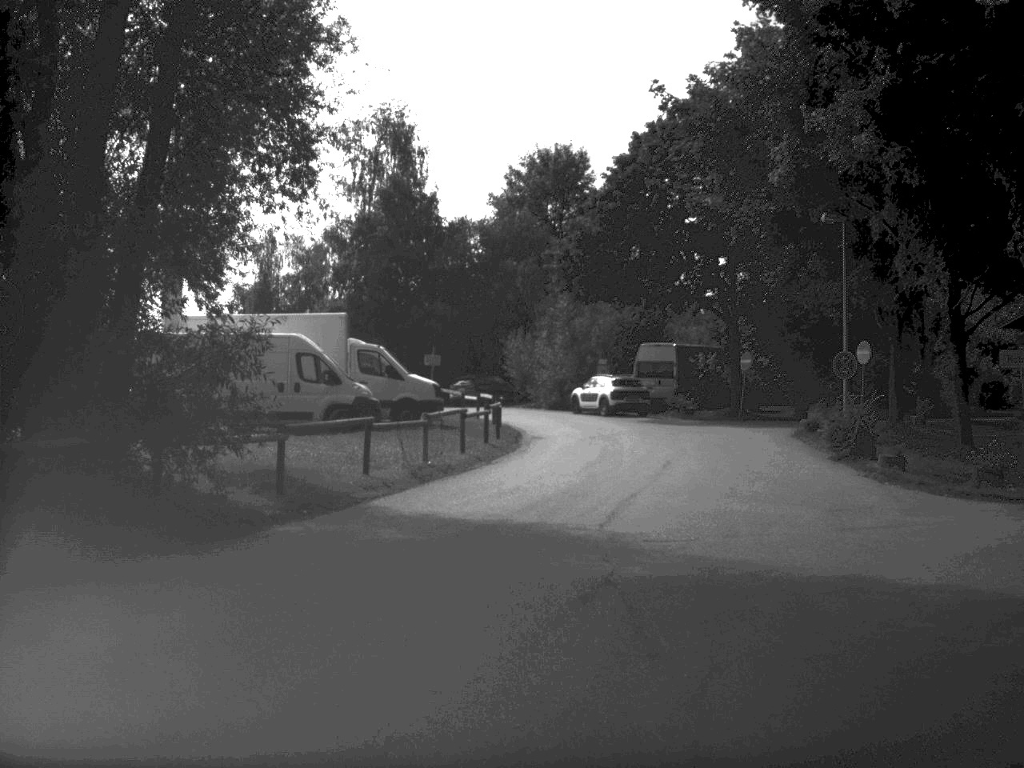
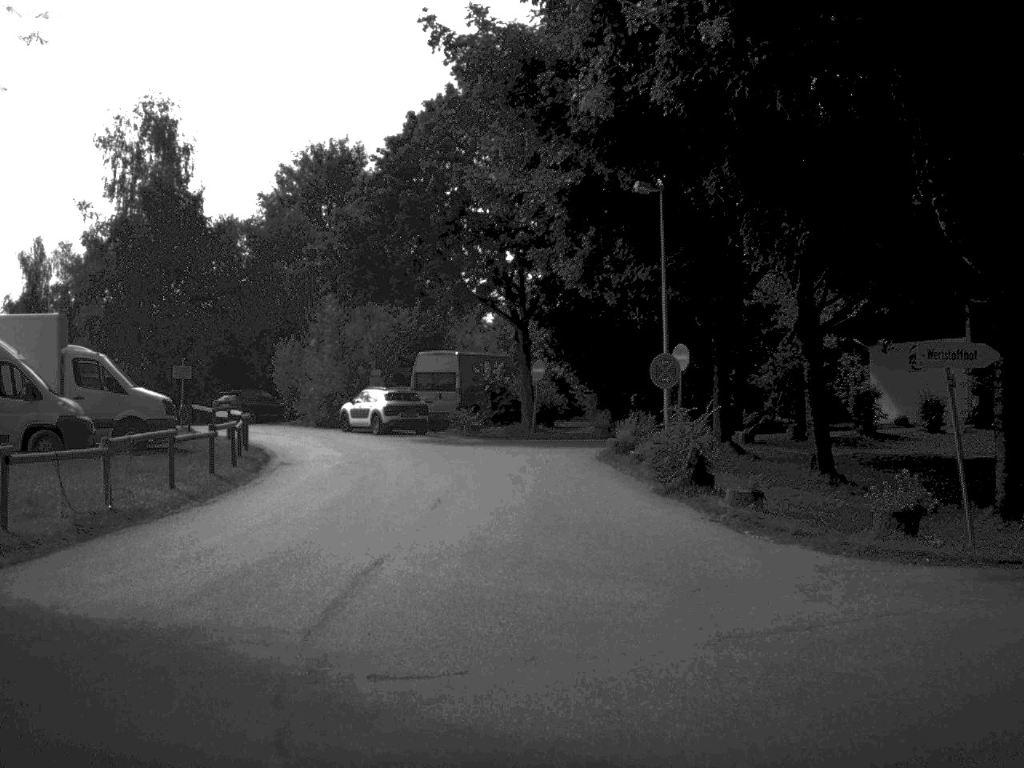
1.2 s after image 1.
(+0.6, +5.7) m; +9°
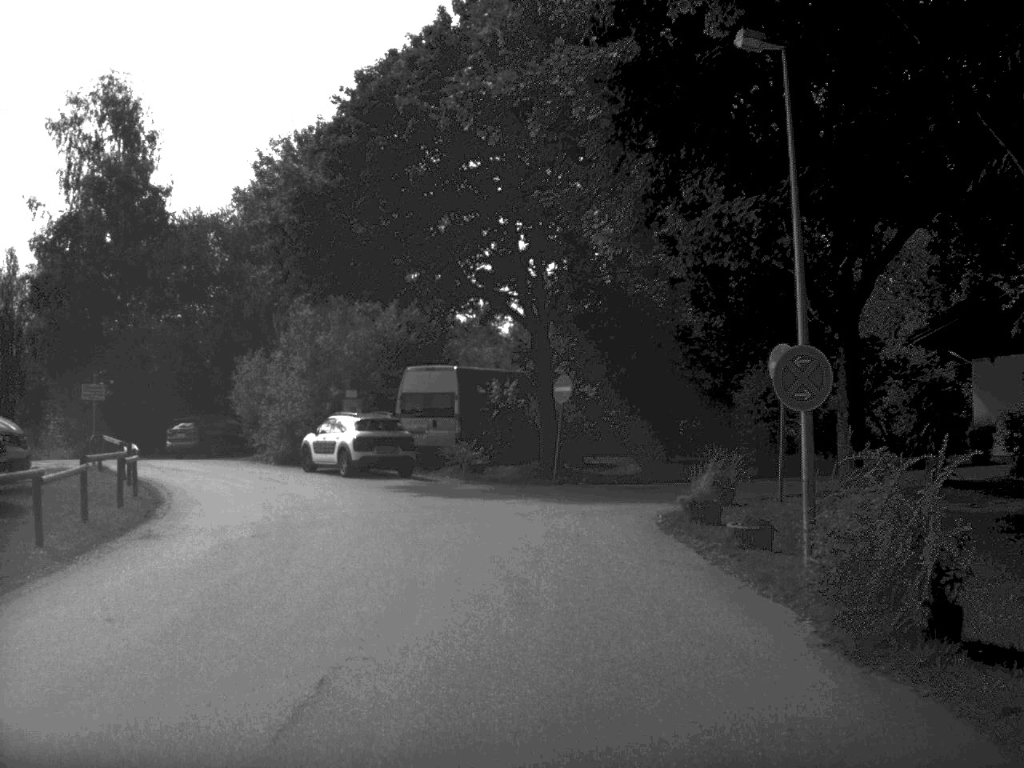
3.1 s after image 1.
(+0.1, +10.3) m; -1°
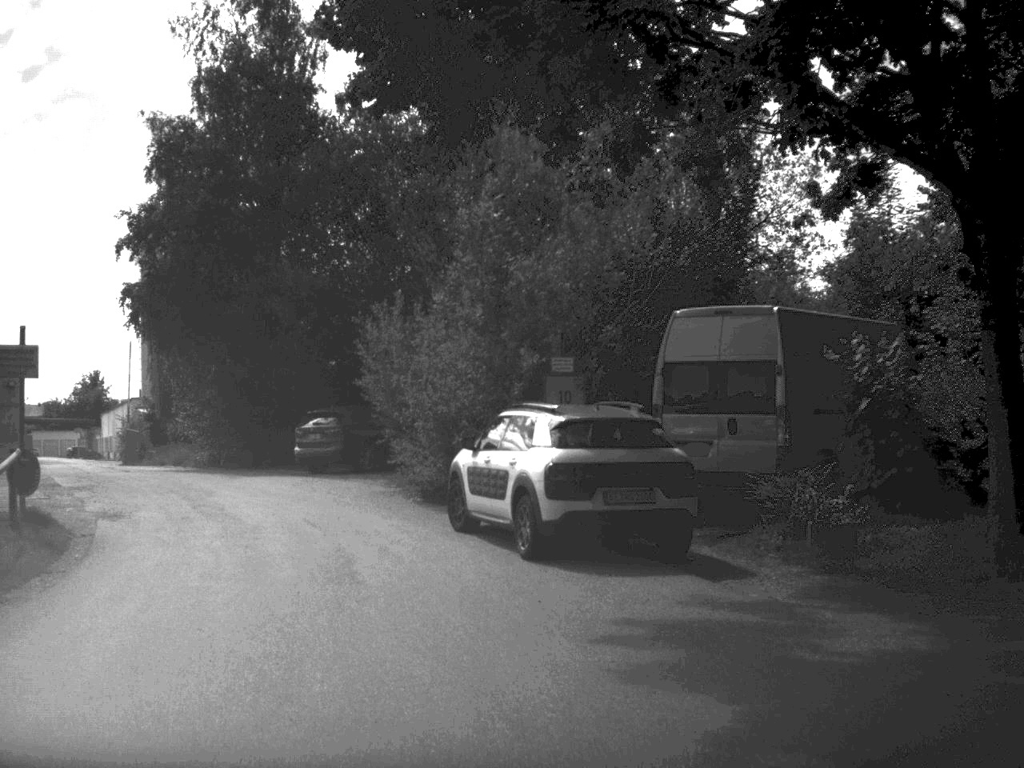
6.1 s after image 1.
(-1.3, +17.1) m; -12°
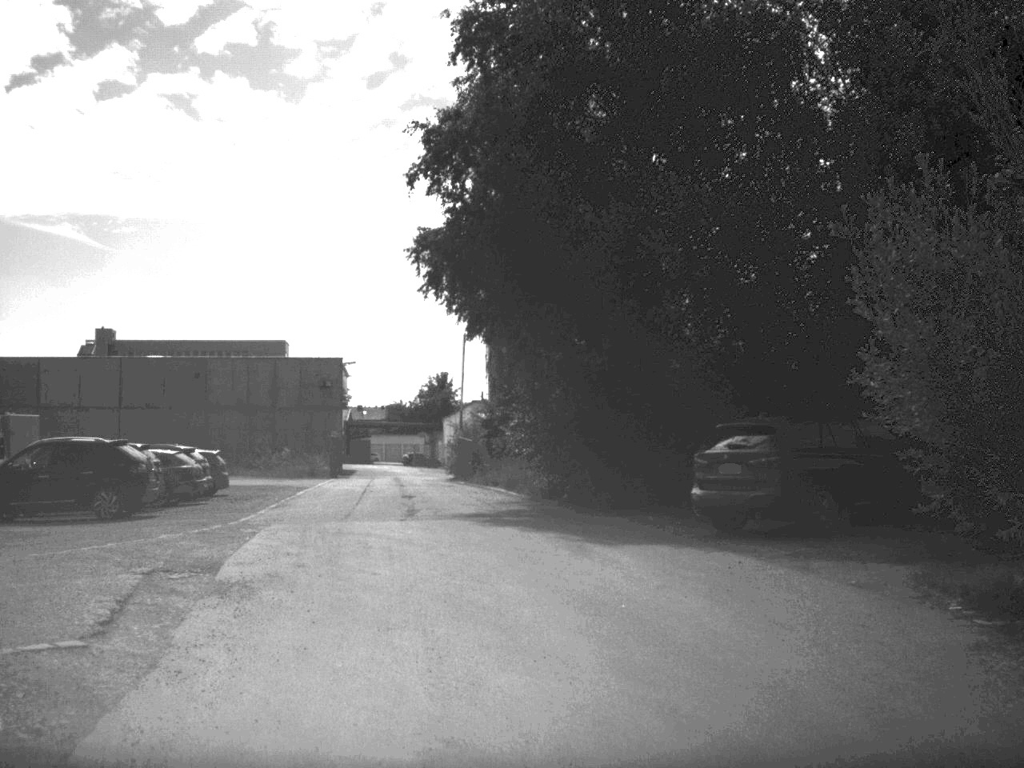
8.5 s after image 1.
(-2.4, +13.1) m; -16°
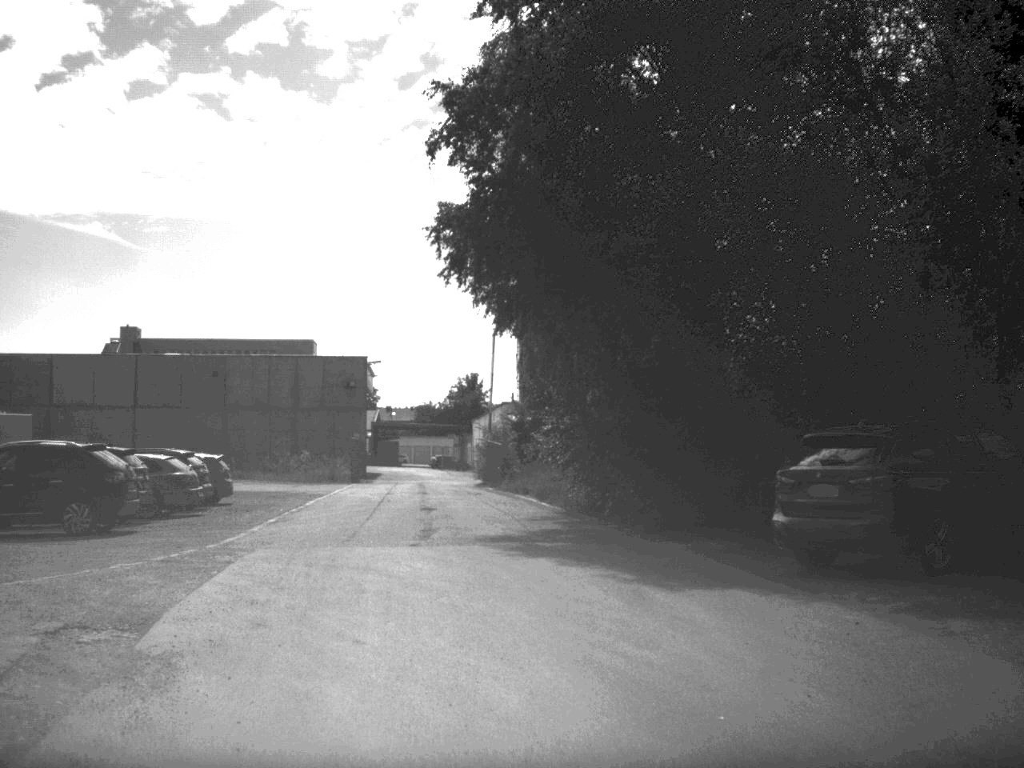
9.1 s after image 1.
(0.0, +3.4) m; -1°
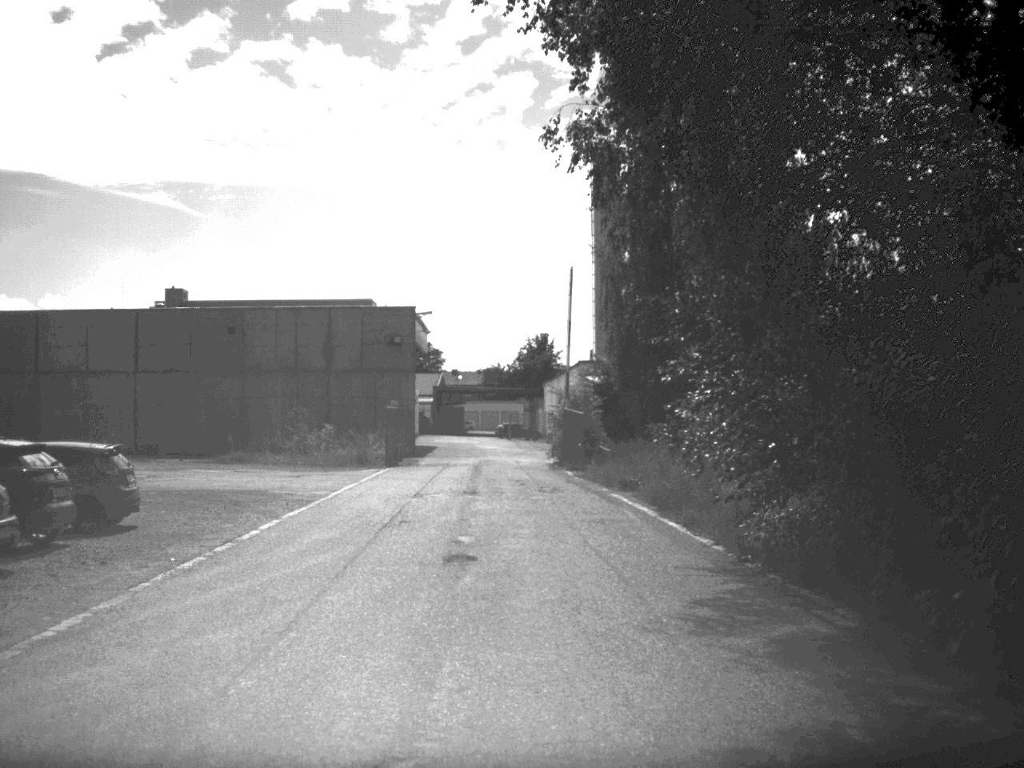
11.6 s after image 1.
(-0.6, +14.6) m; -3°
